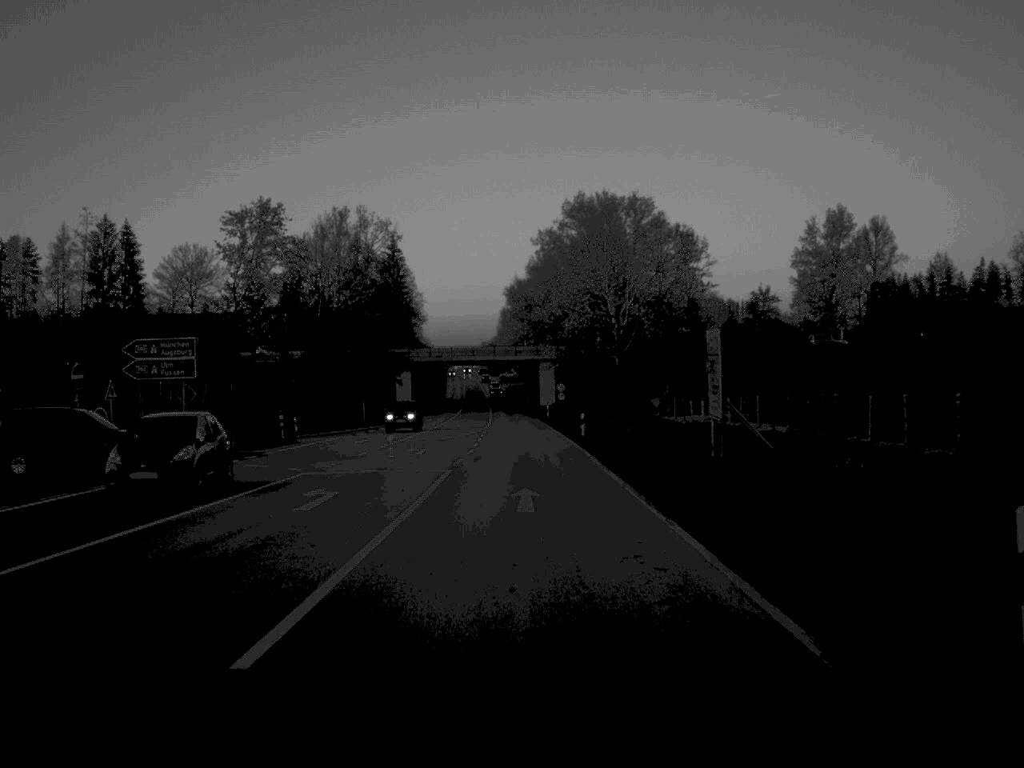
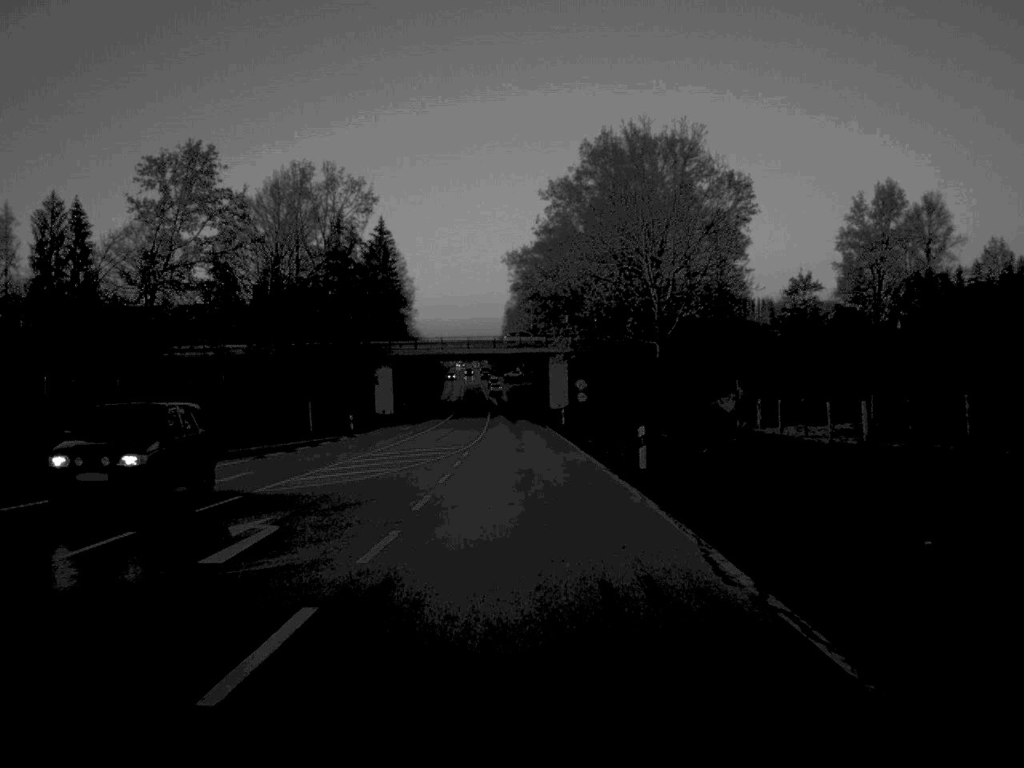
(-0.1, +25.1) m; 0°
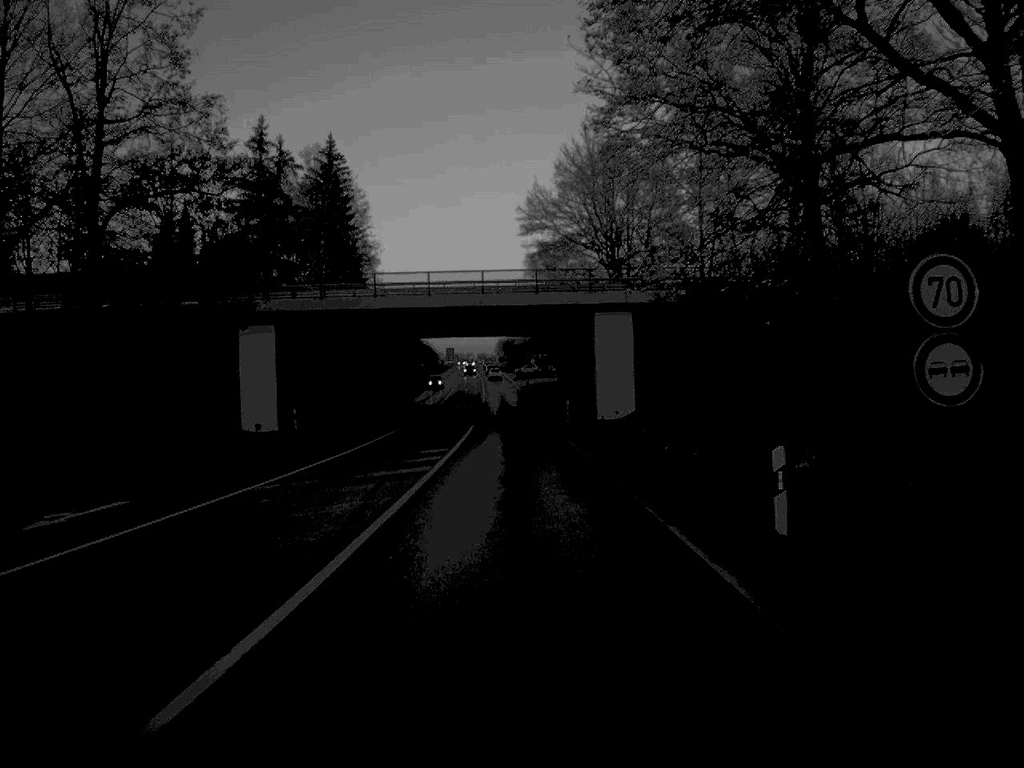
(-0.4, +58.6) m; -1°
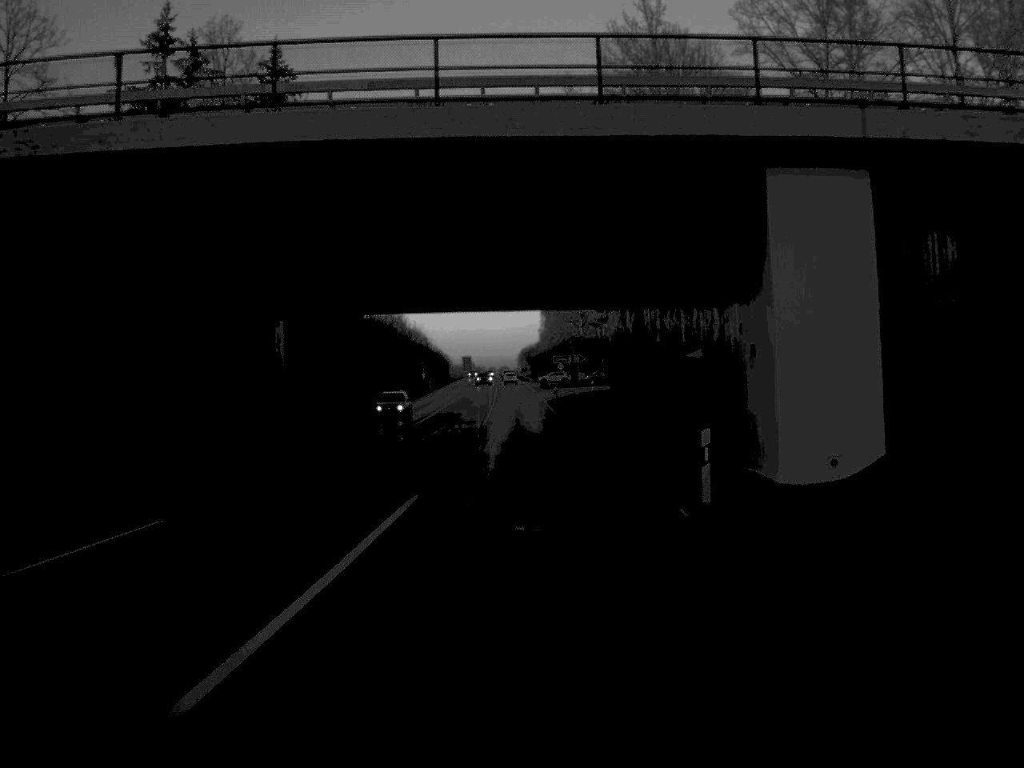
(-0.3, +37.4) m; -1°
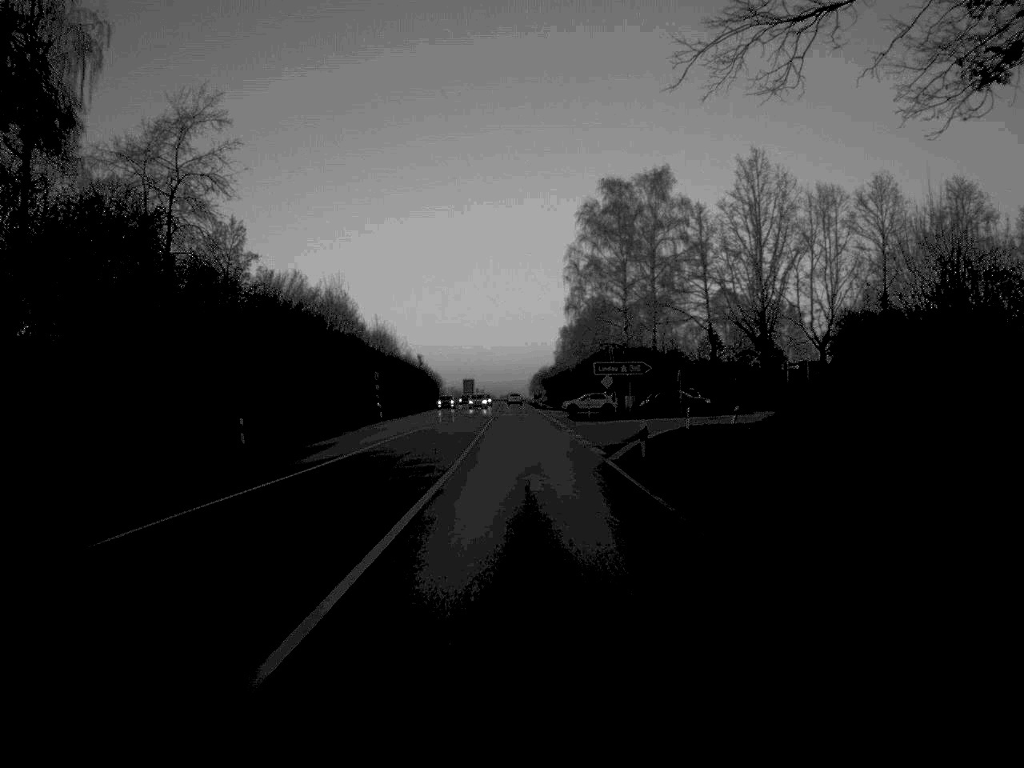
(-0.4, +60.7) m; -1°
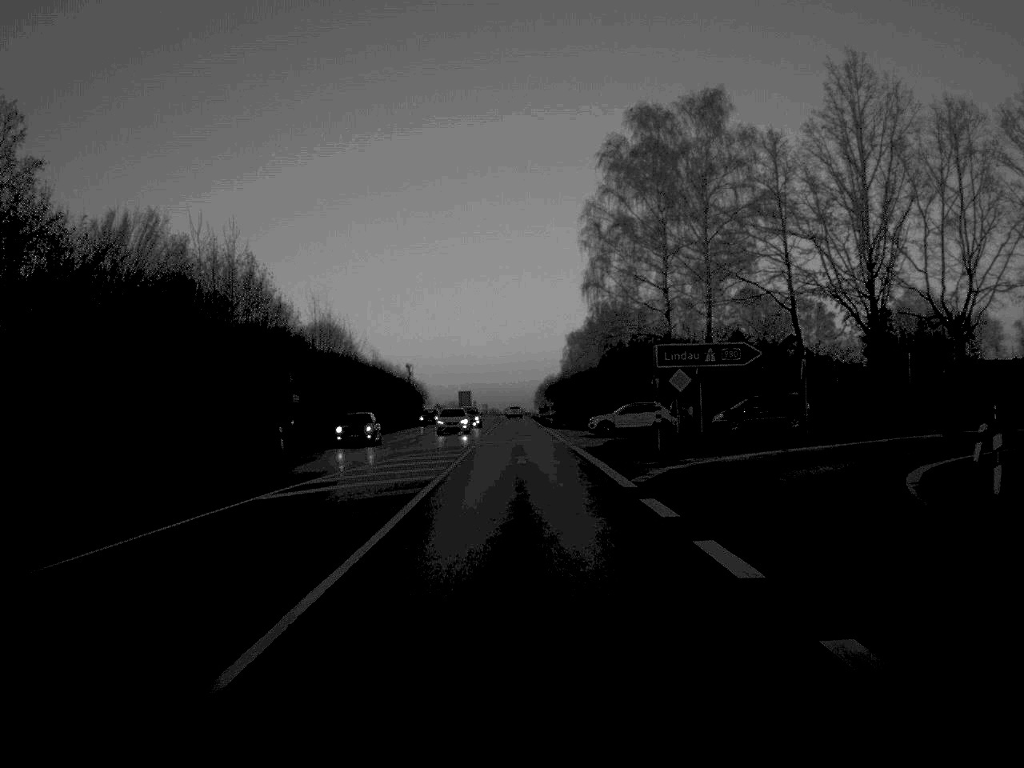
(0.0, +35.9) m; 0°
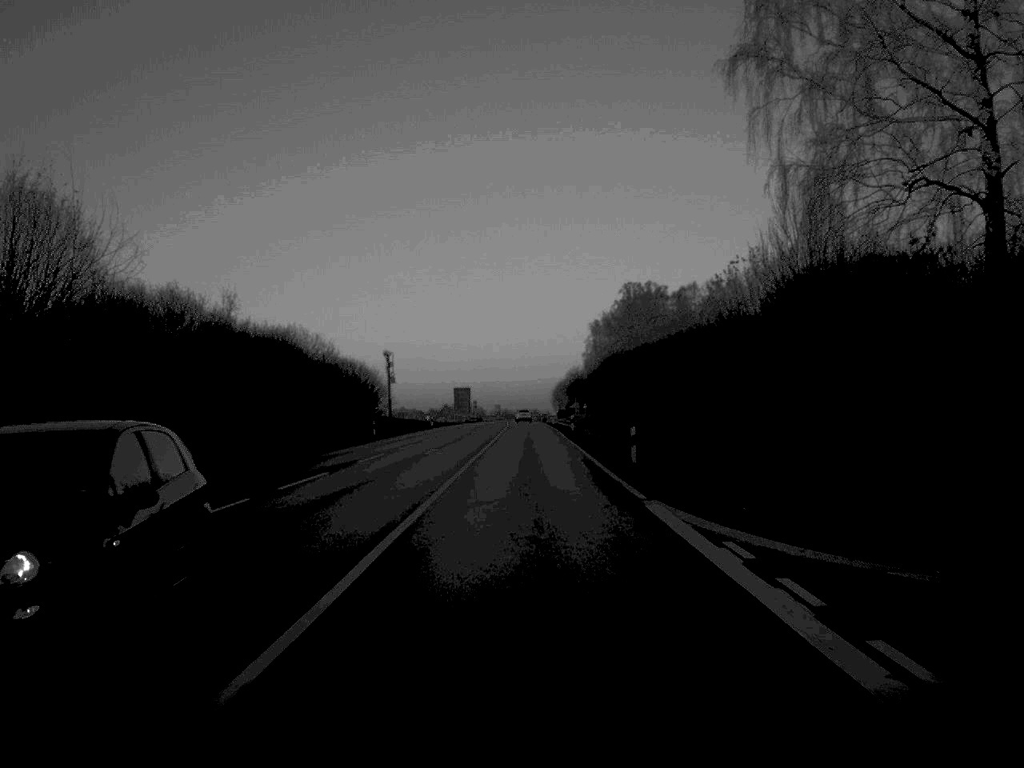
(-0.5, +63.1) m; -1°
